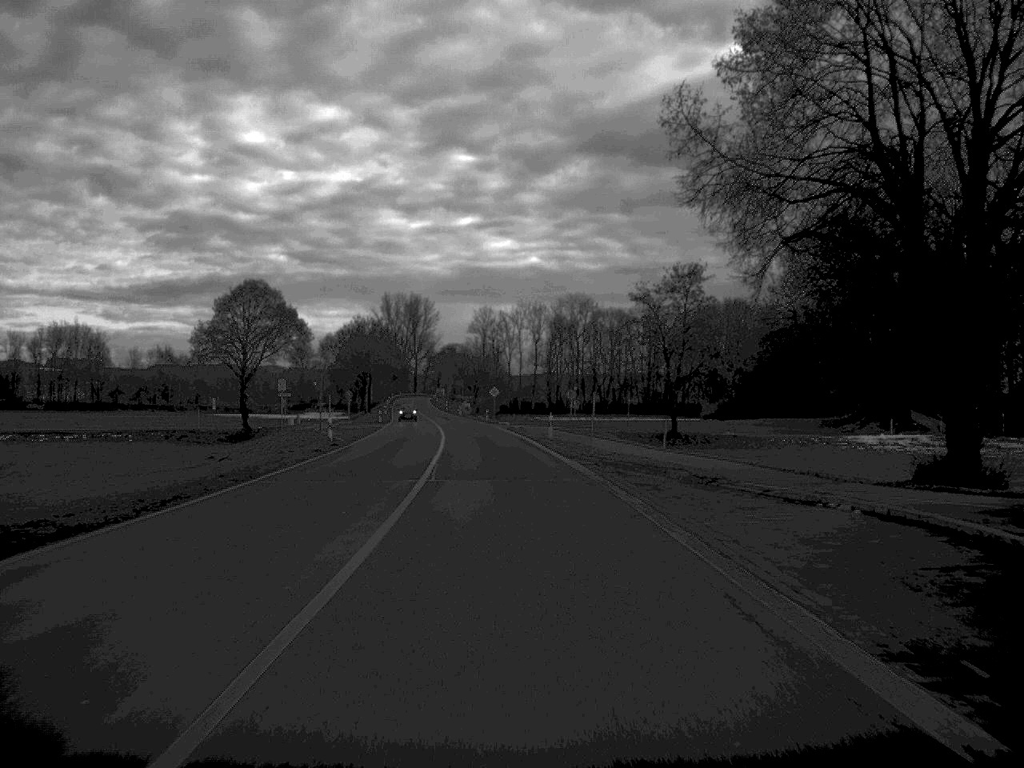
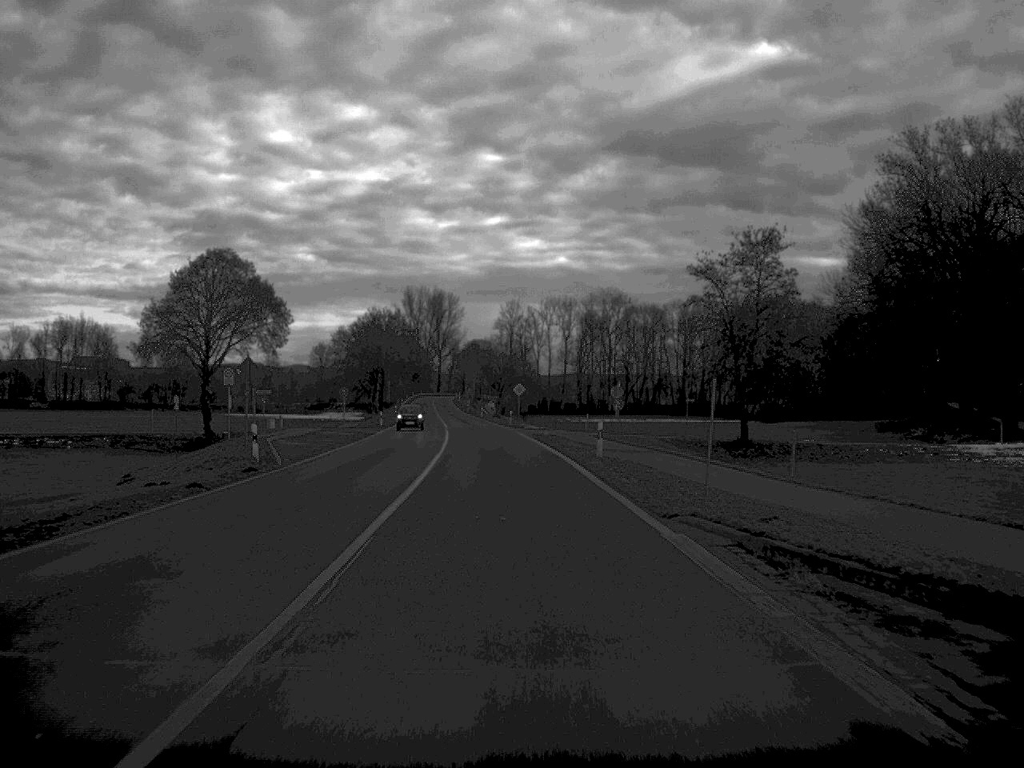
(-0.2, +18.6) m; -1°
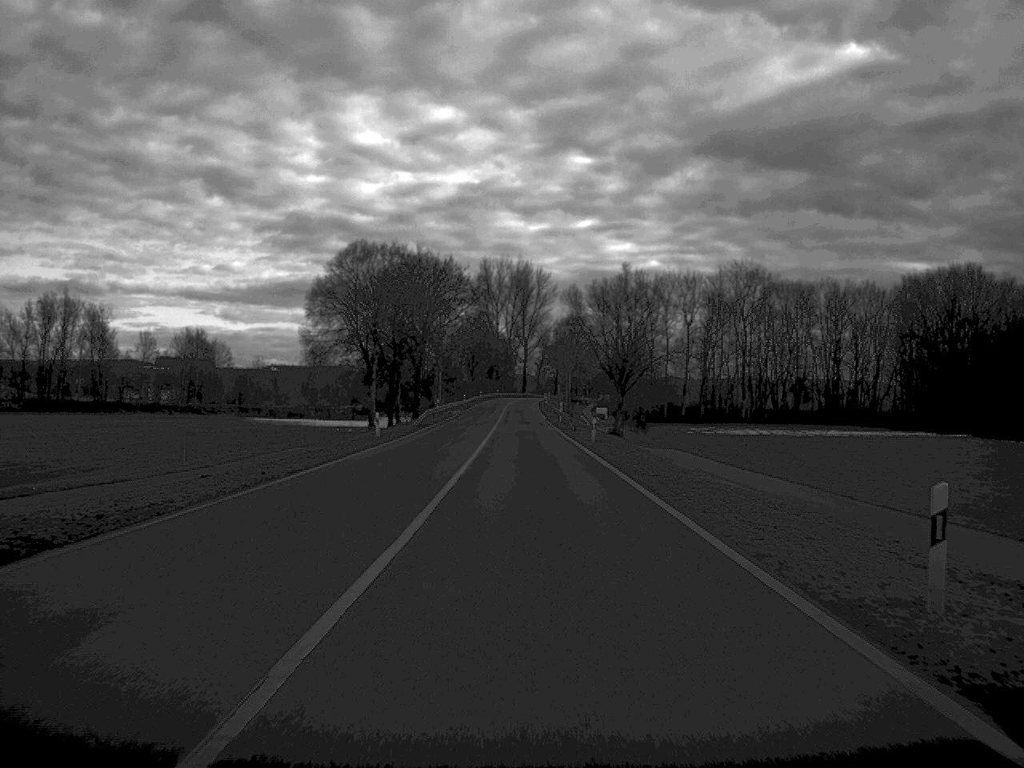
(-3.5, +79.5) m; -4°
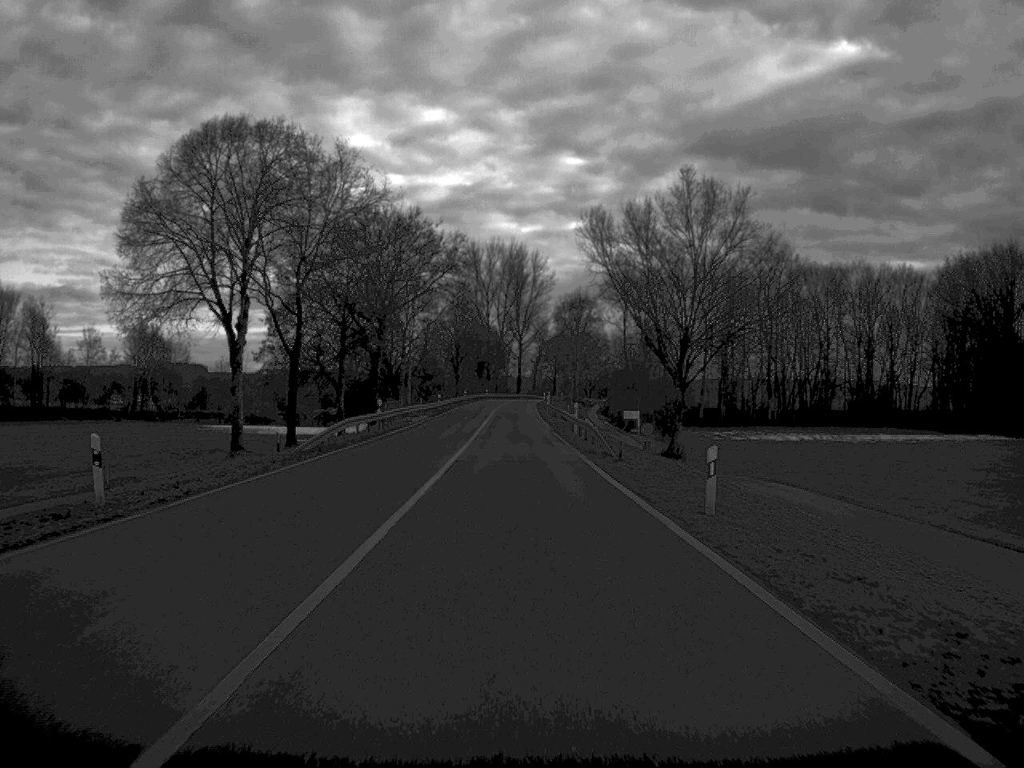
(+0.1, +34.2) m; 0°
